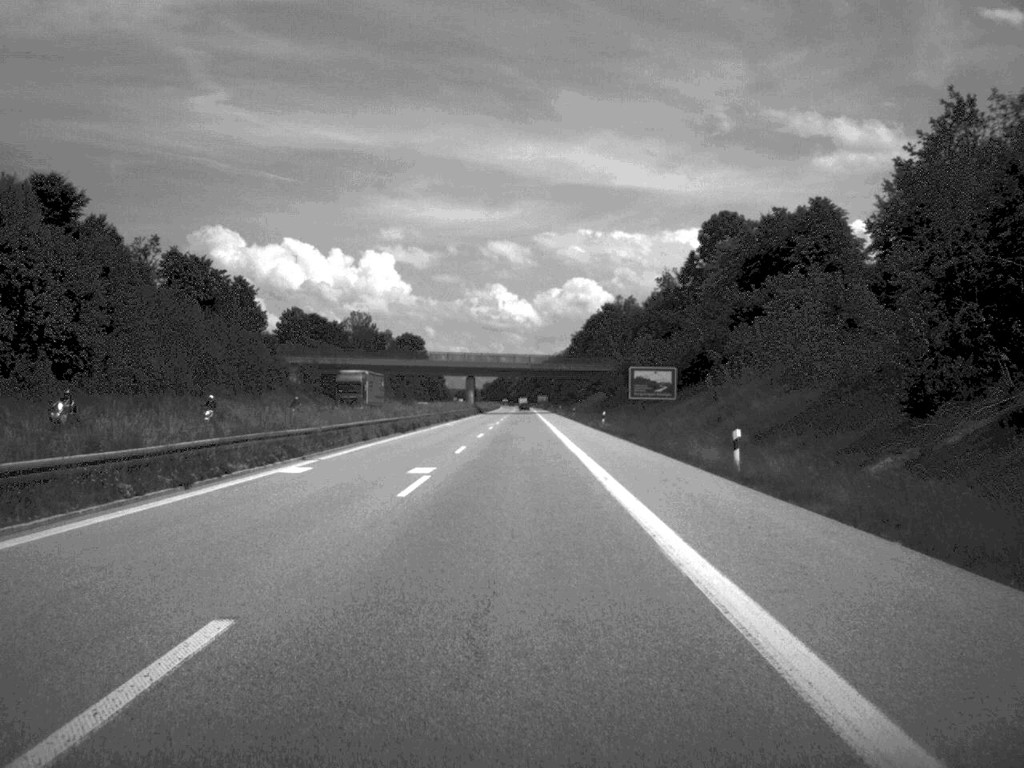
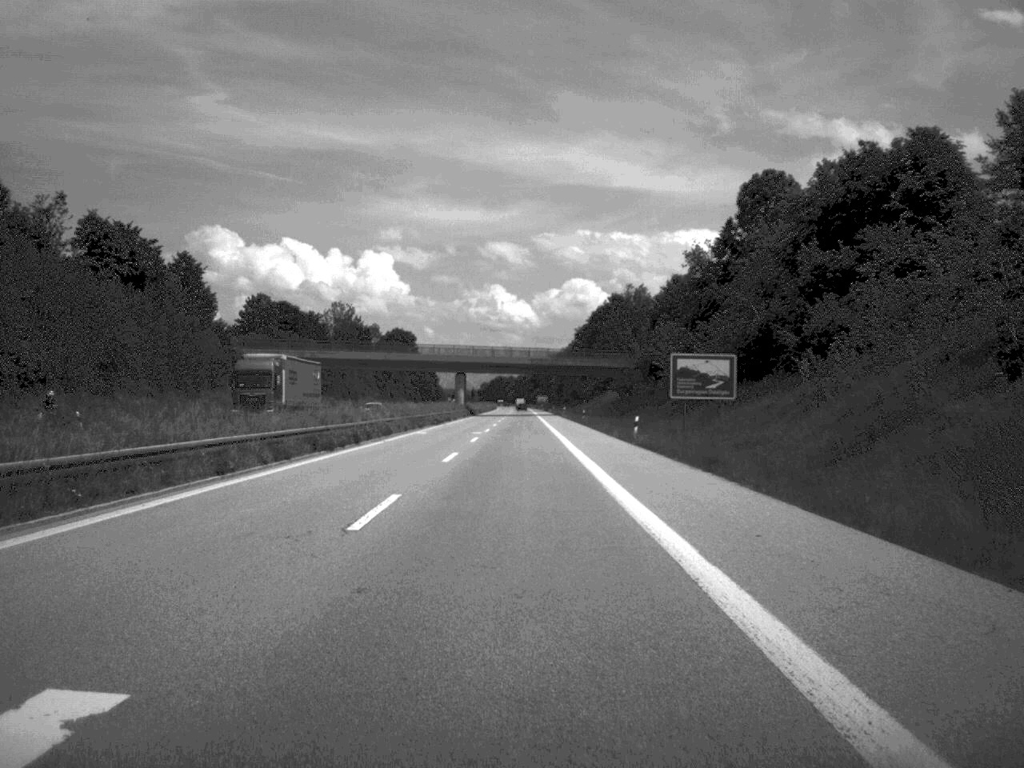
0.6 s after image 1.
(0.0, +23.3) m; 0°
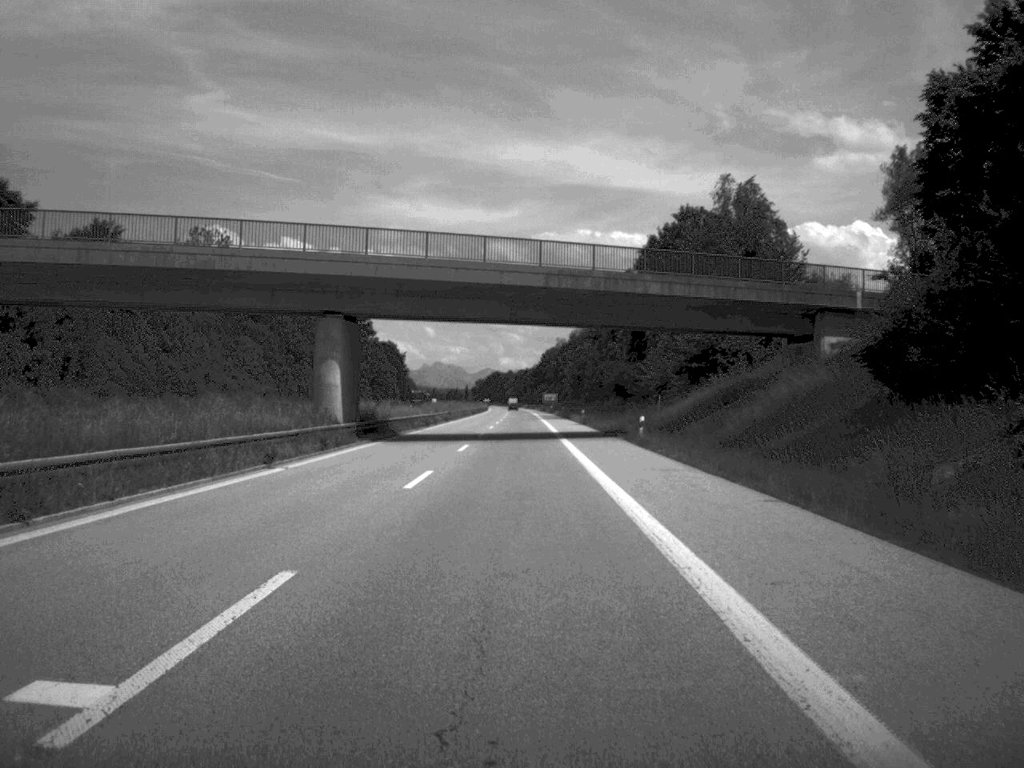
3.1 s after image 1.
(-0.1, +98.4) m; 0°
